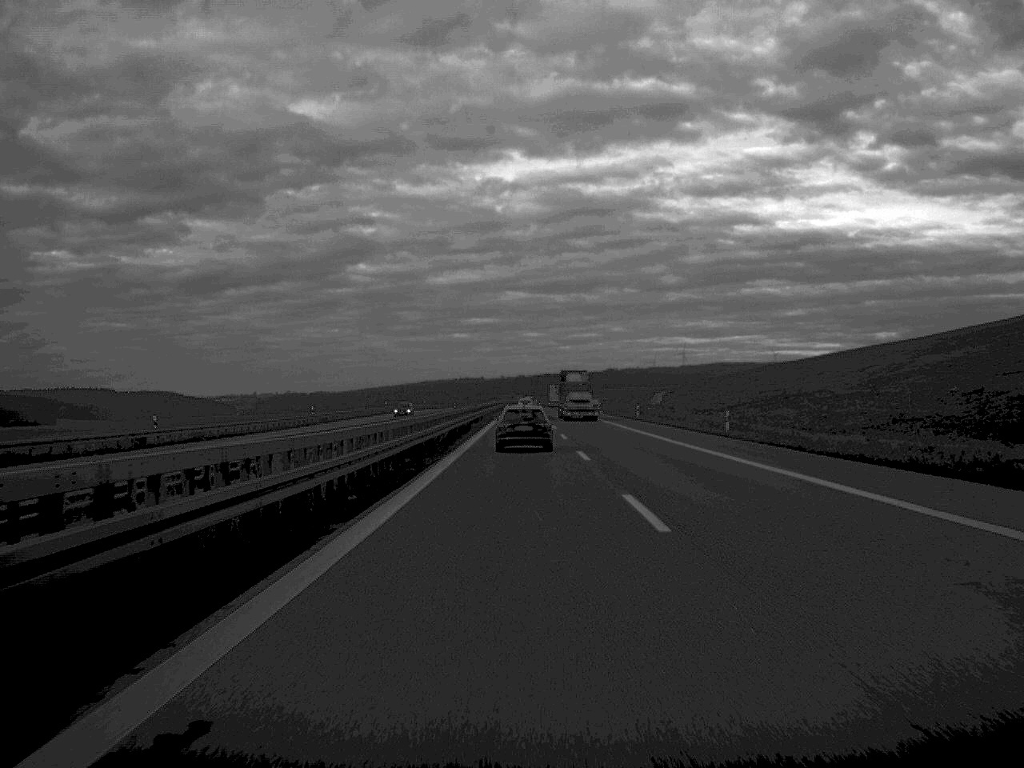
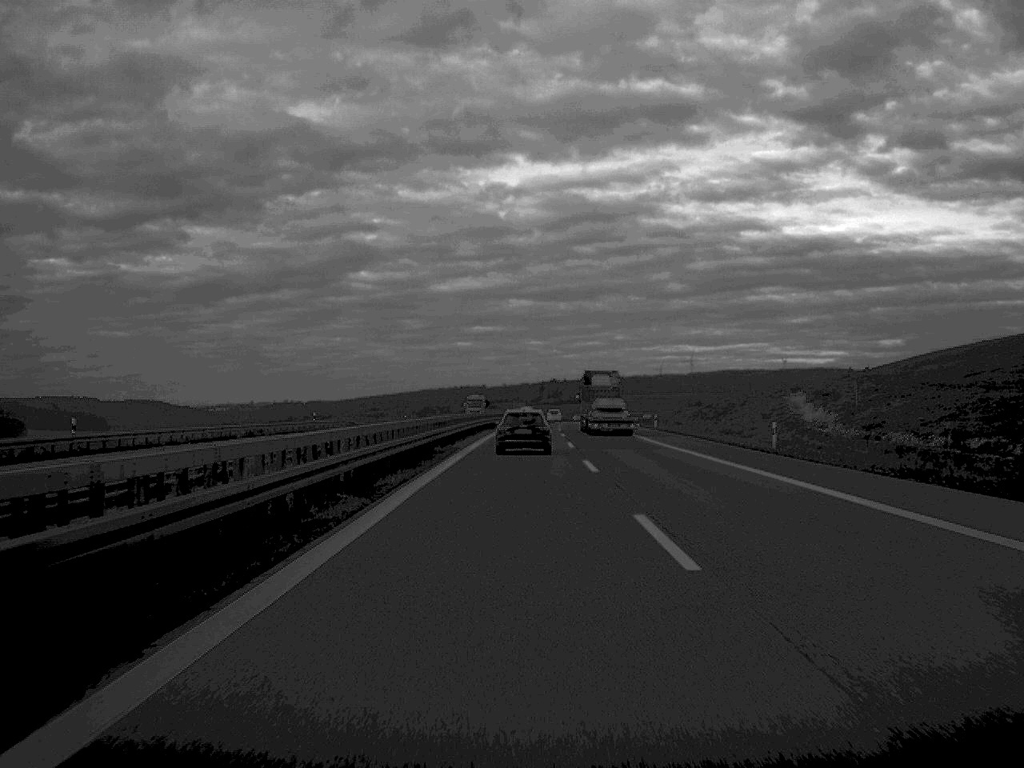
(-0.1, +111.5) m; 0°
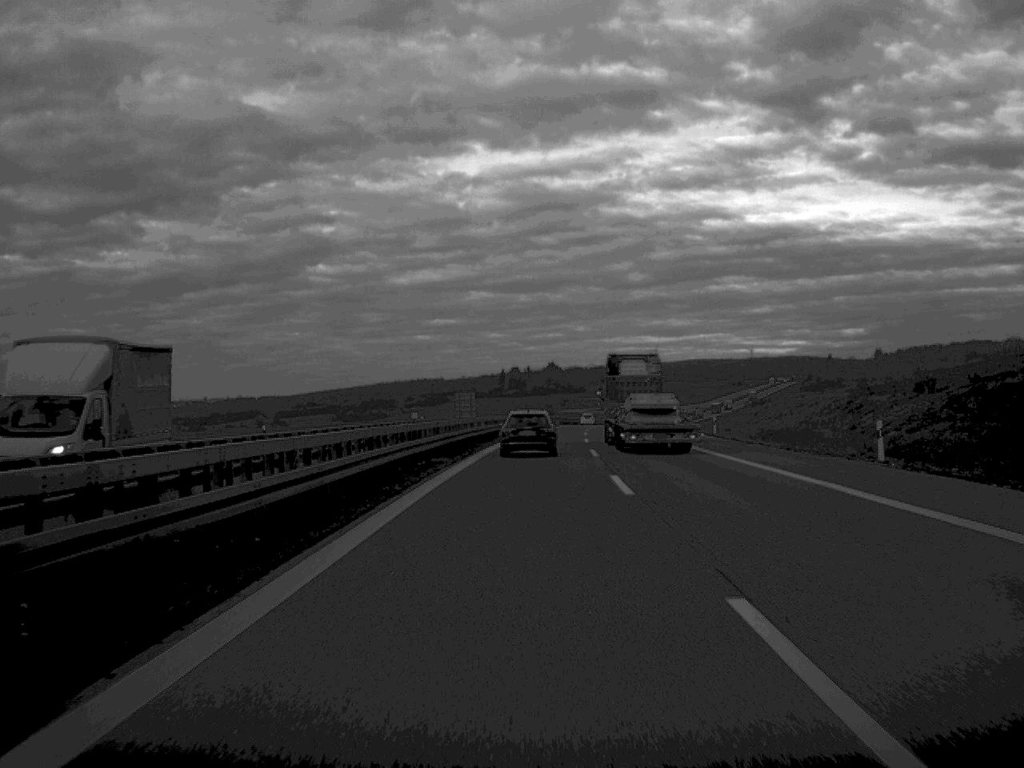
(+1.5, +115.7) m; +2°
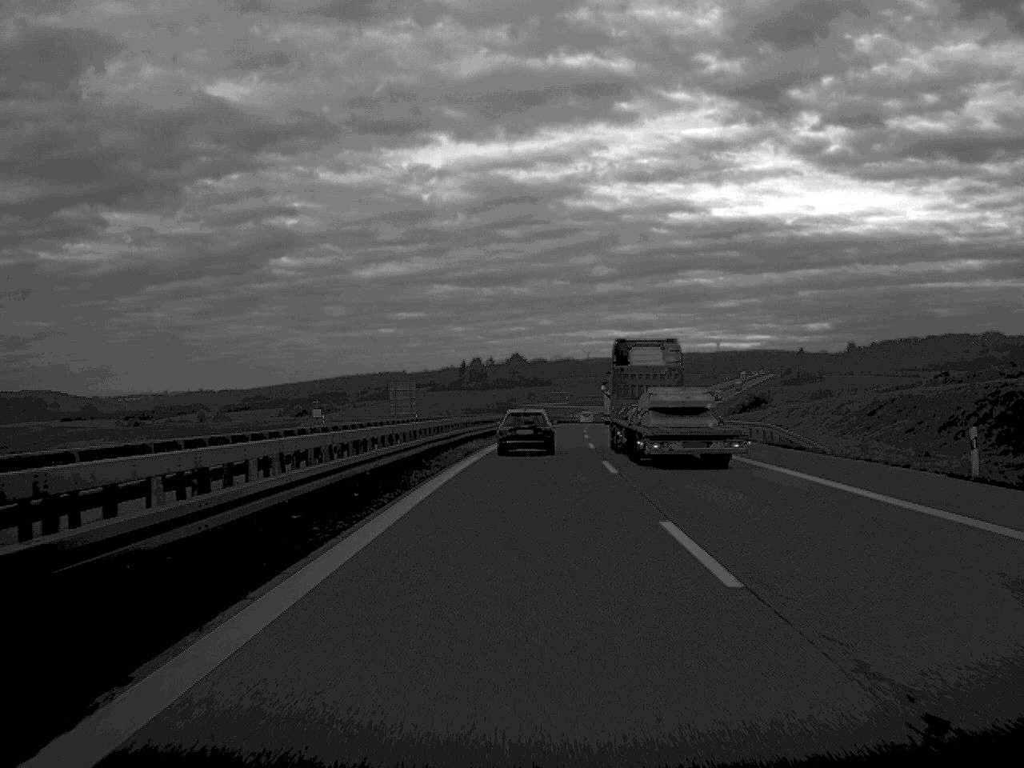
(+0.7, +46.9) m; +2°
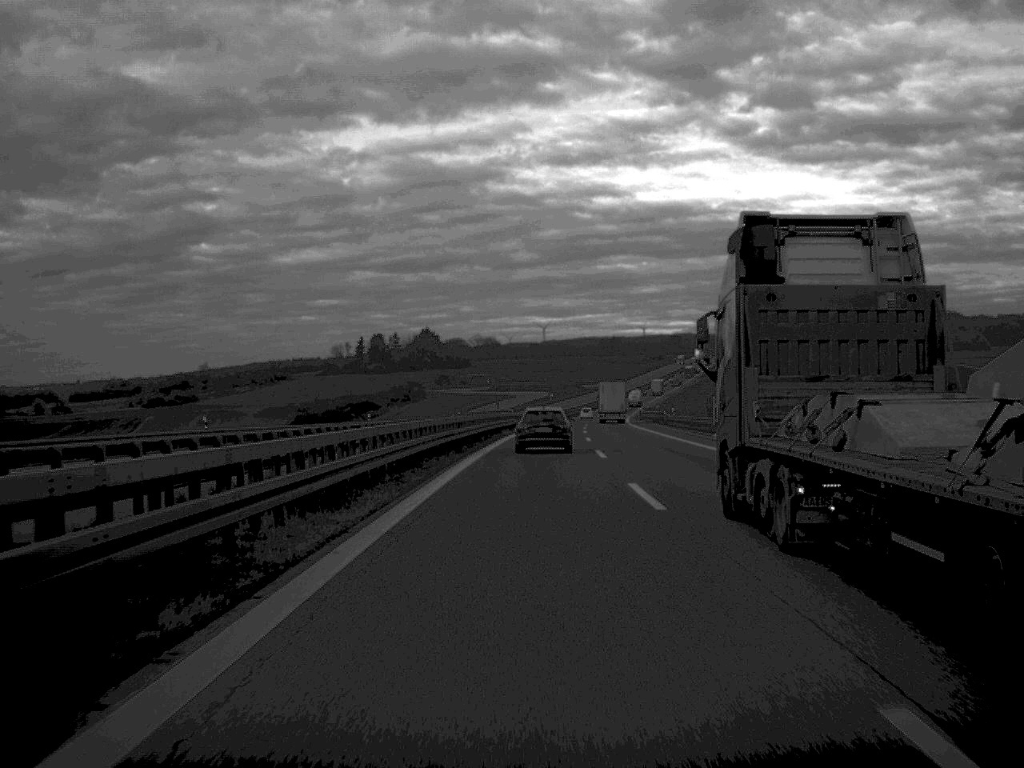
(+3.8, +118.2) m; +3°
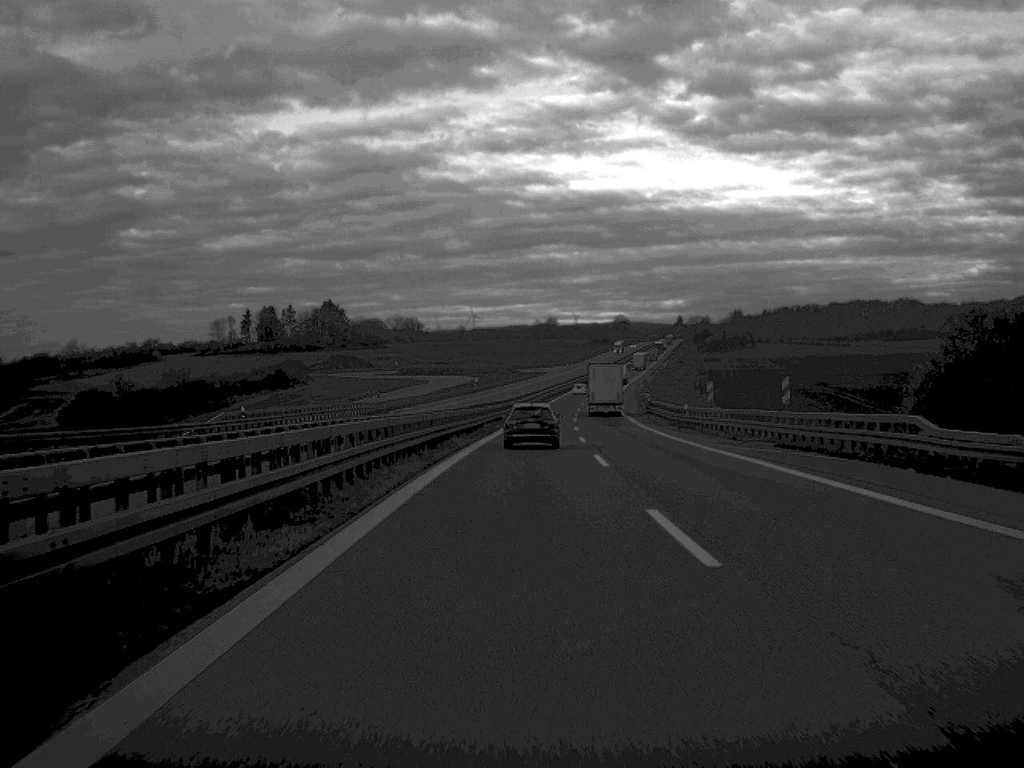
(+2.6, +95.7) m; +3°
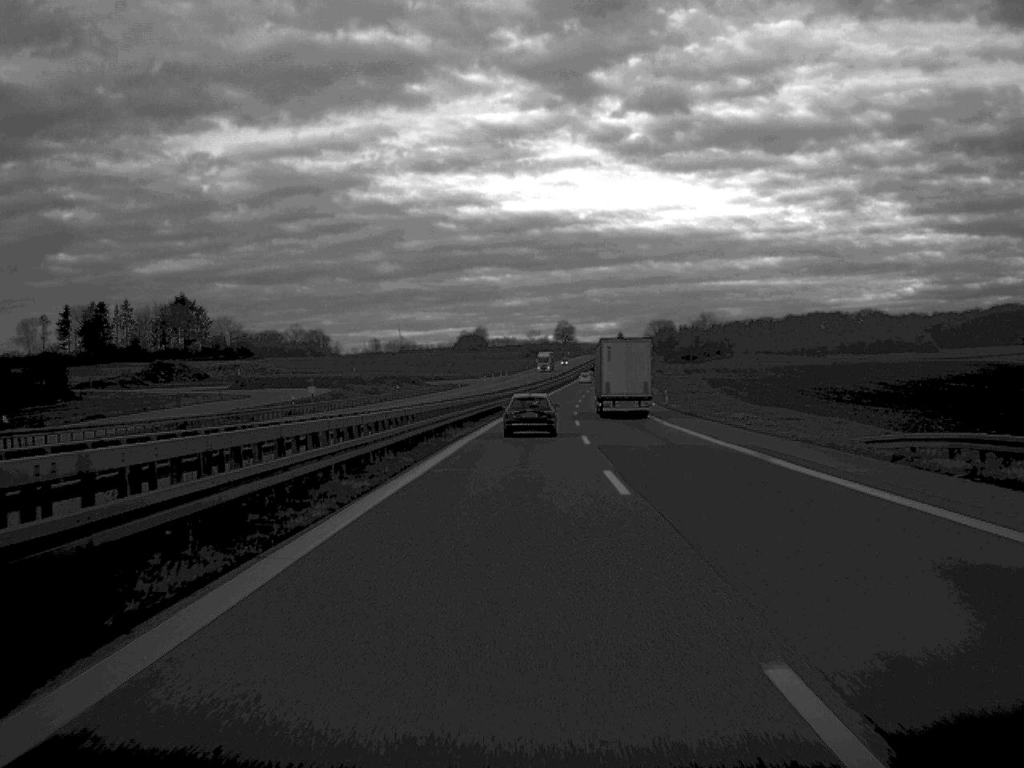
(+3.3, +117.9) m; +3°
